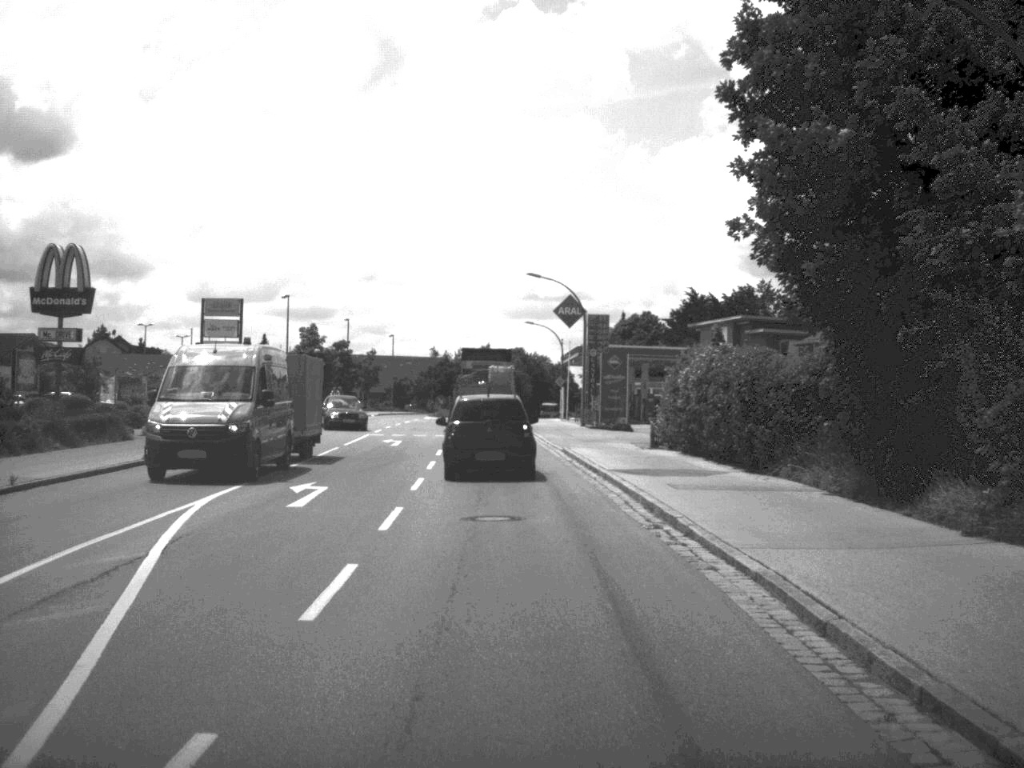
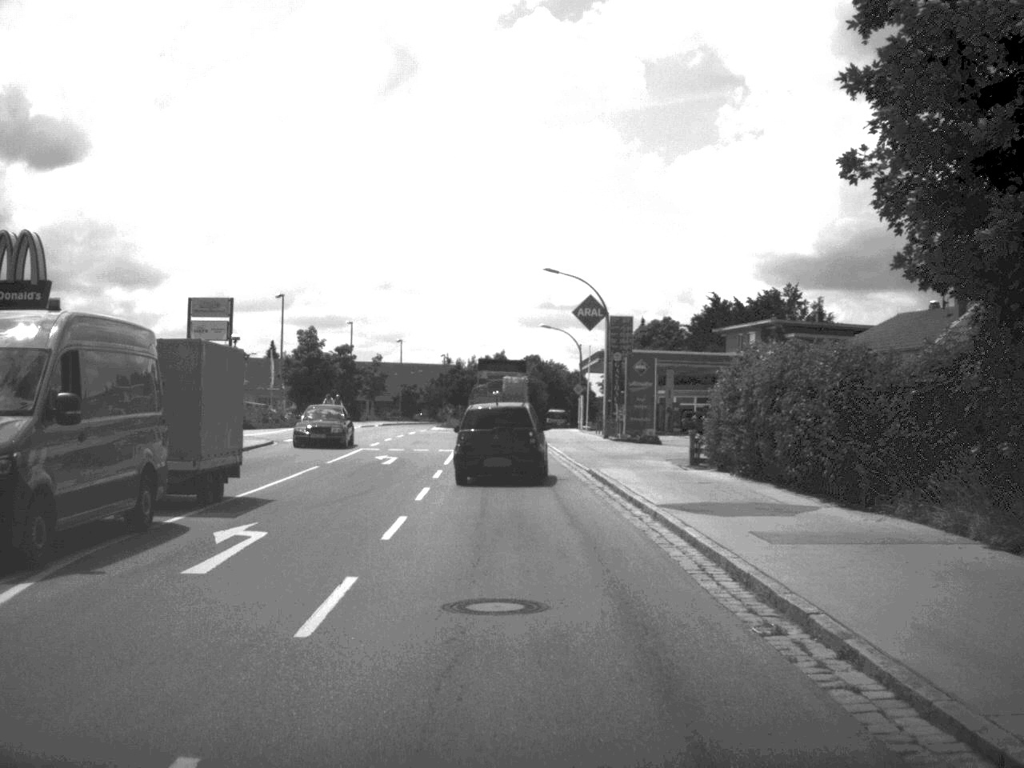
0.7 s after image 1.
(0.0, +6.3) m; -1°
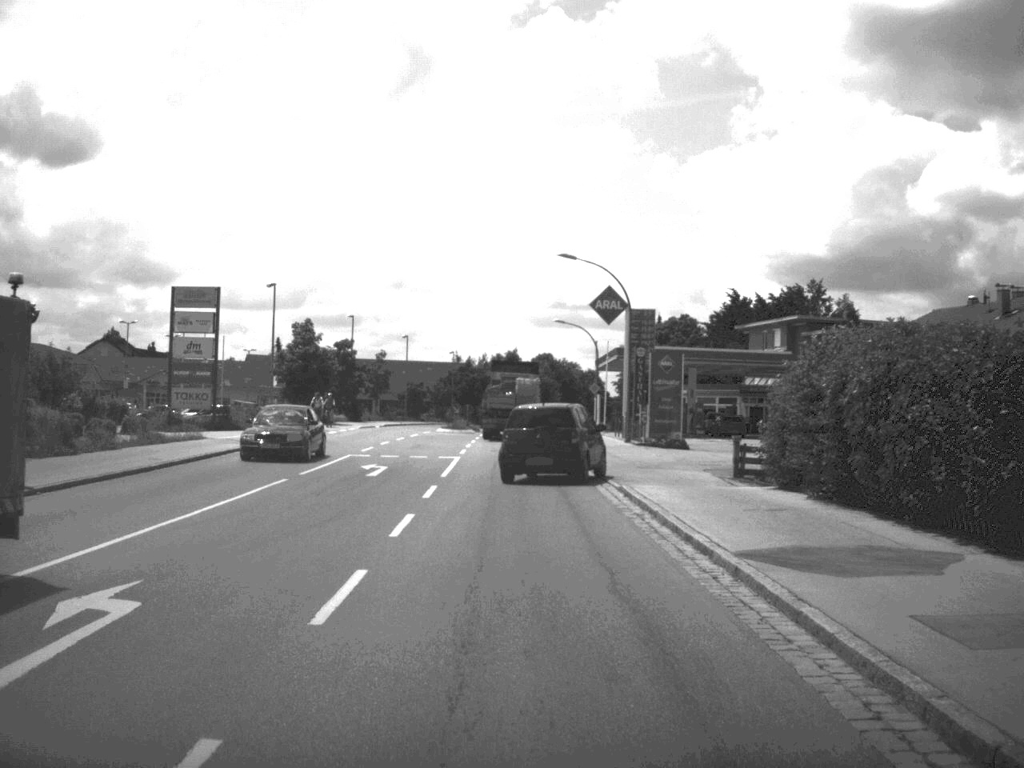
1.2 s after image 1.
(0.0, +5.6) m; -1°
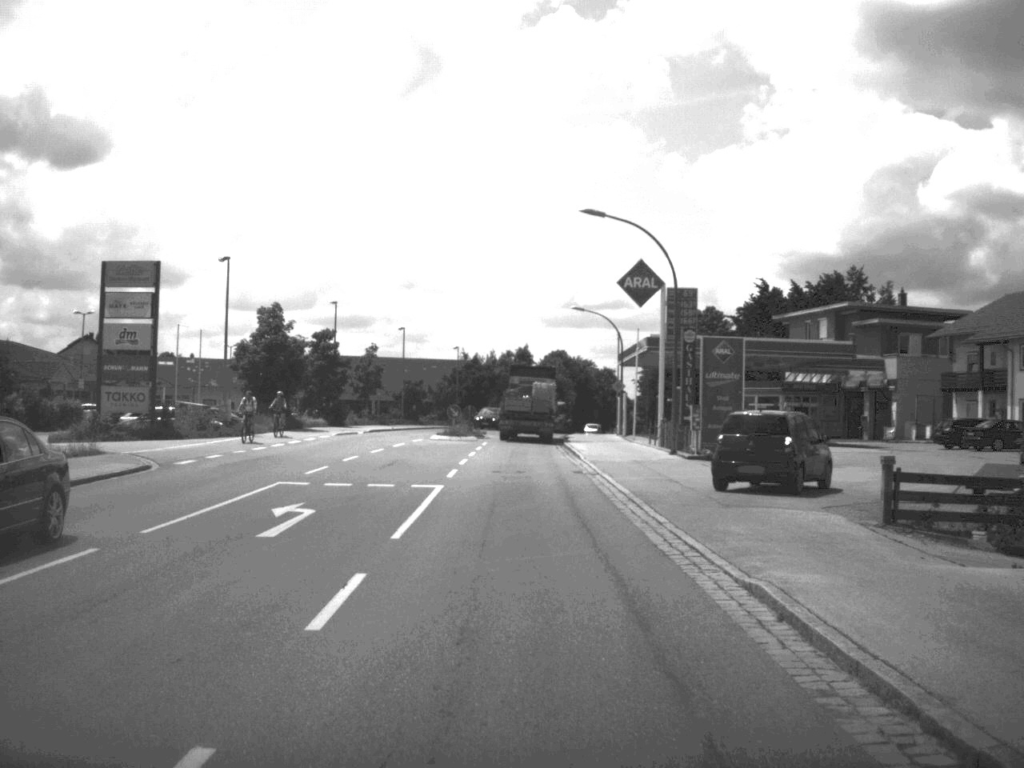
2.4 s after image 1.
(-0.1, +12.0) m; -1°
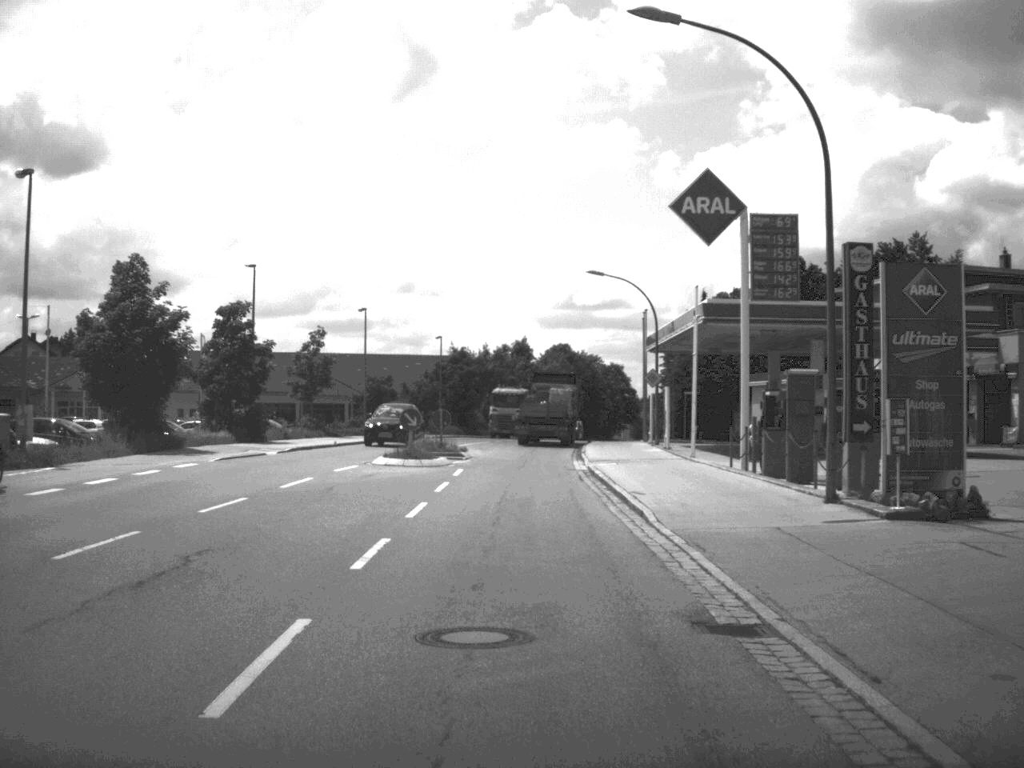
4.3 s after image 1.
(-0.1, +20.5) m; 0°
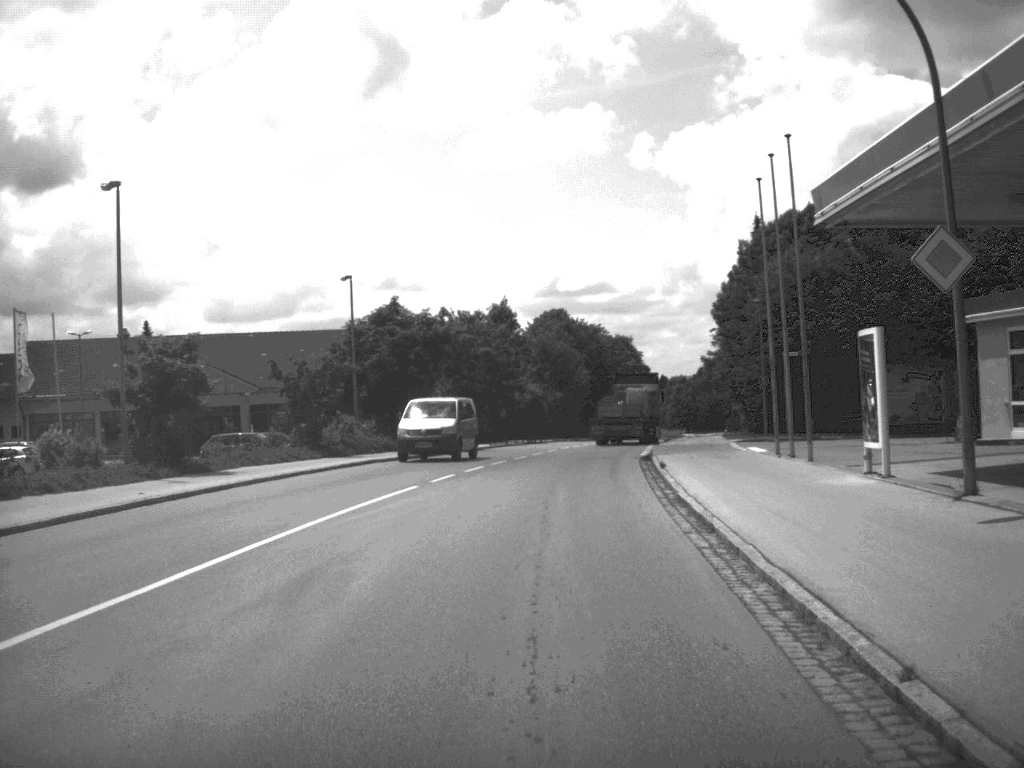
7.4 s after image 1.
(0.0, +39.7) m; 0°
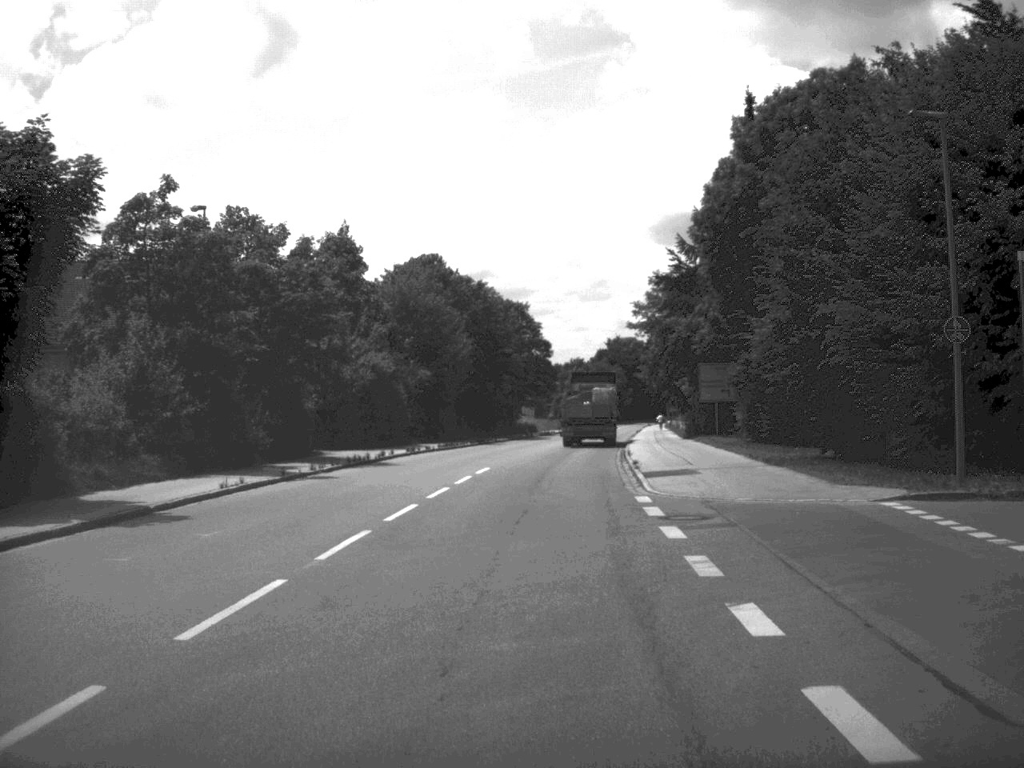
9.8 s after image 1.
(+1.5, +35.3) m; +5°
